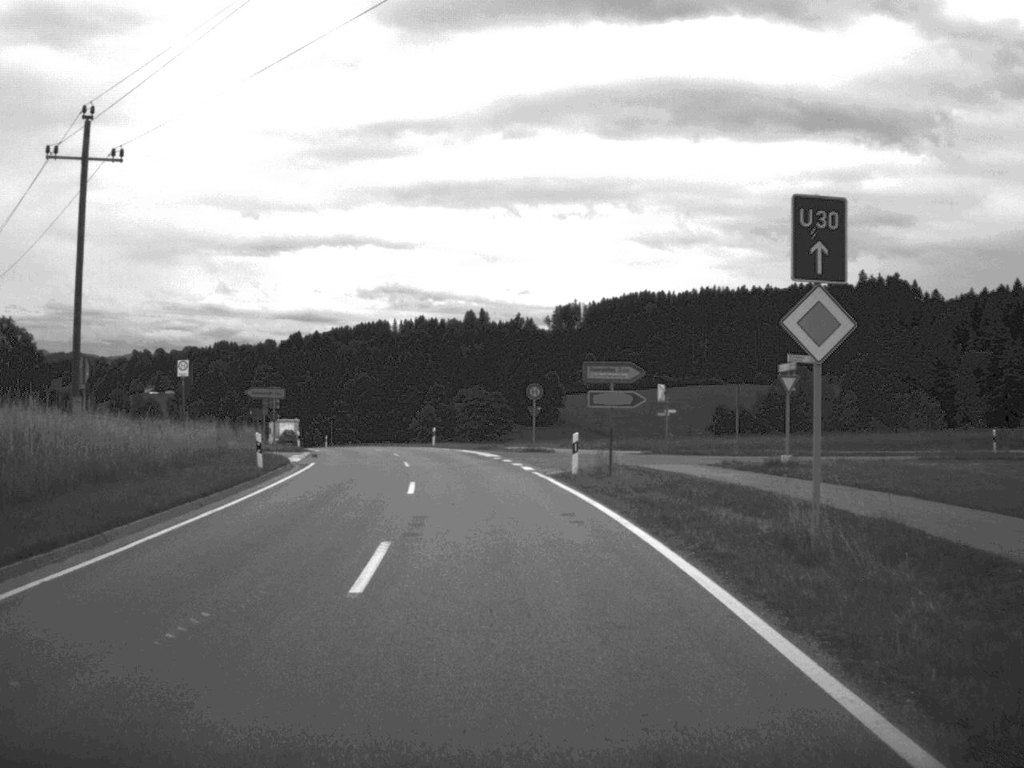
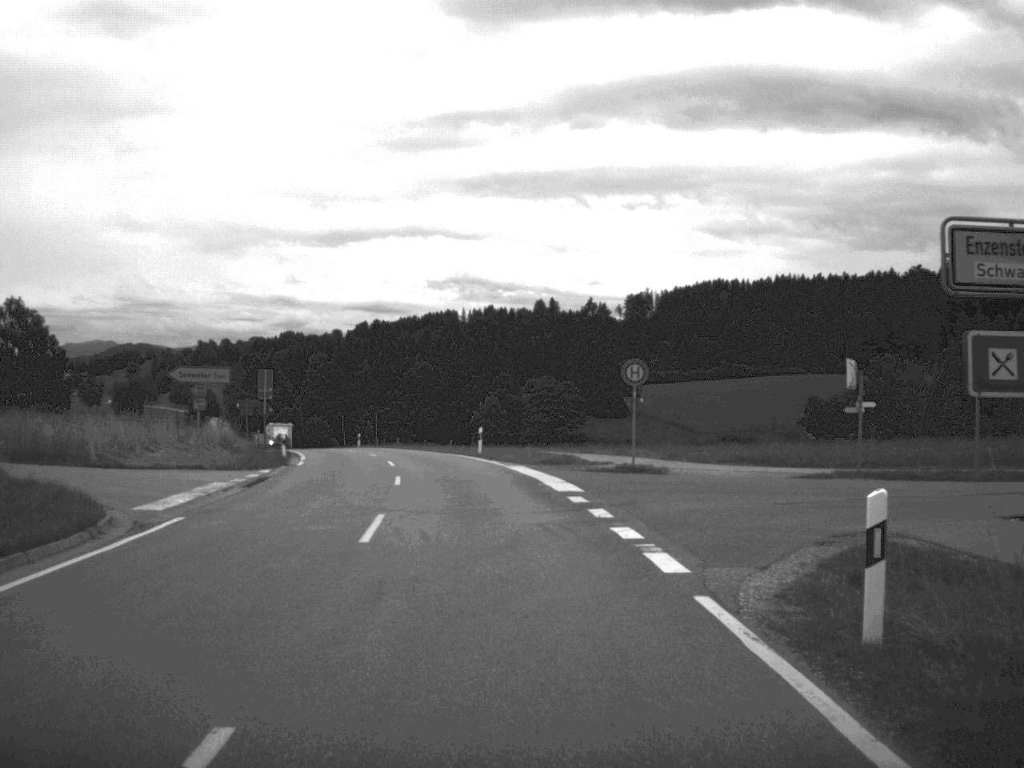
(-0.6, +20.9) m; -3°
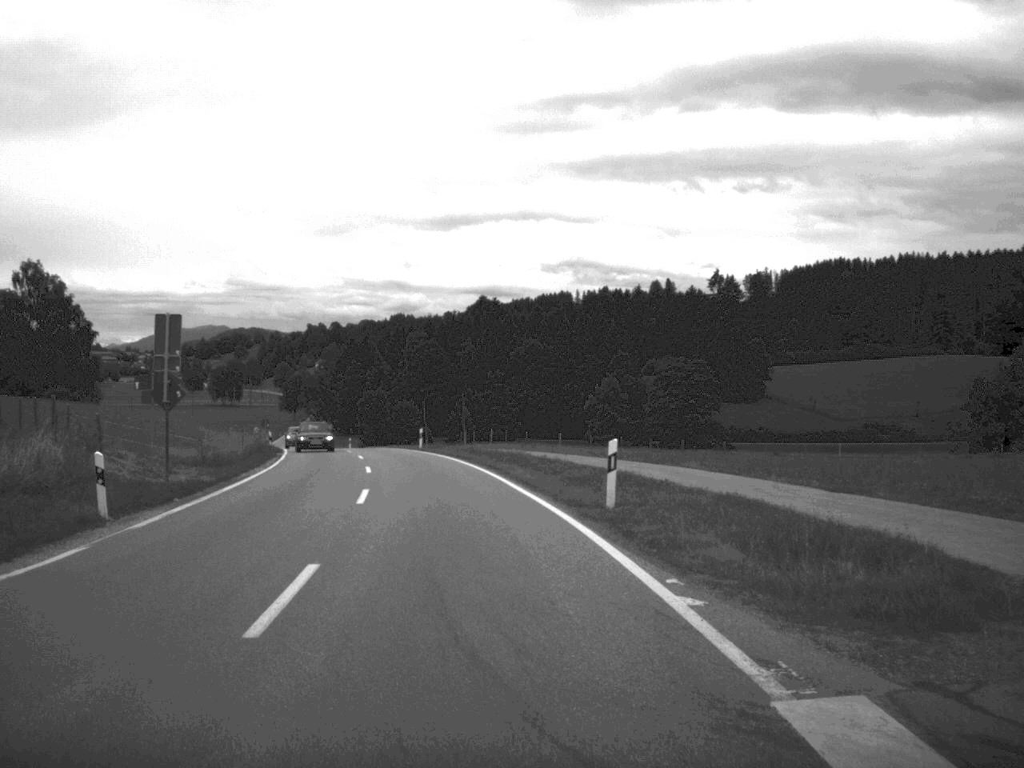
(-1.2, +28.9) m; -5°
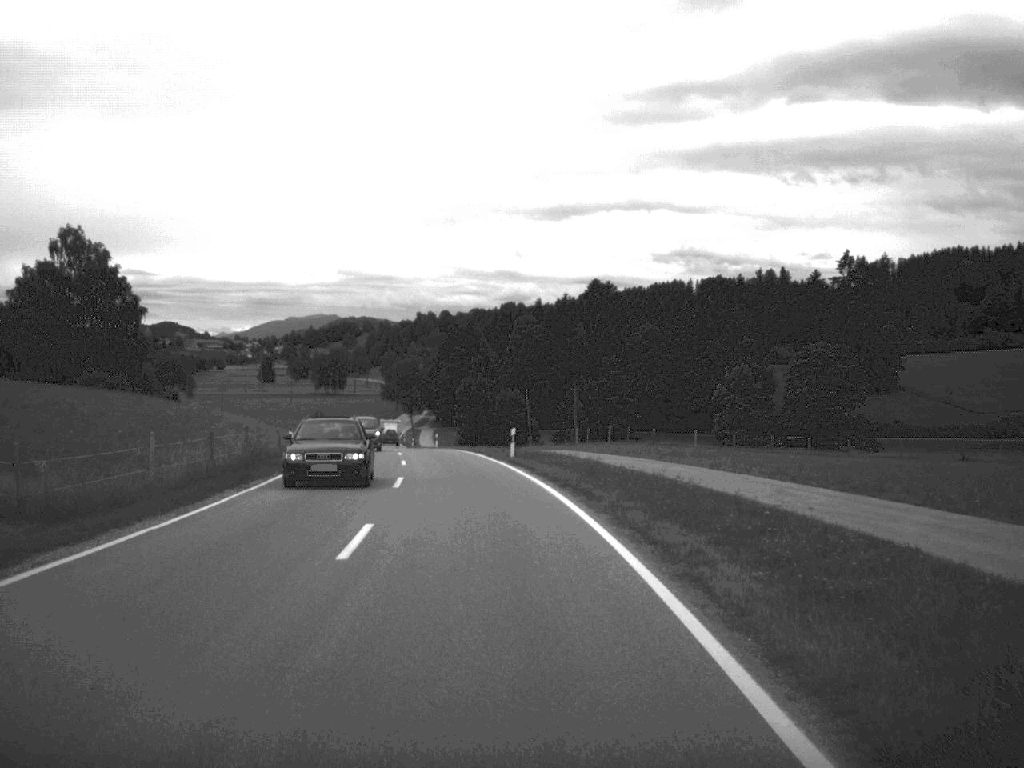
(-0.9, +19.5) m; -5°
